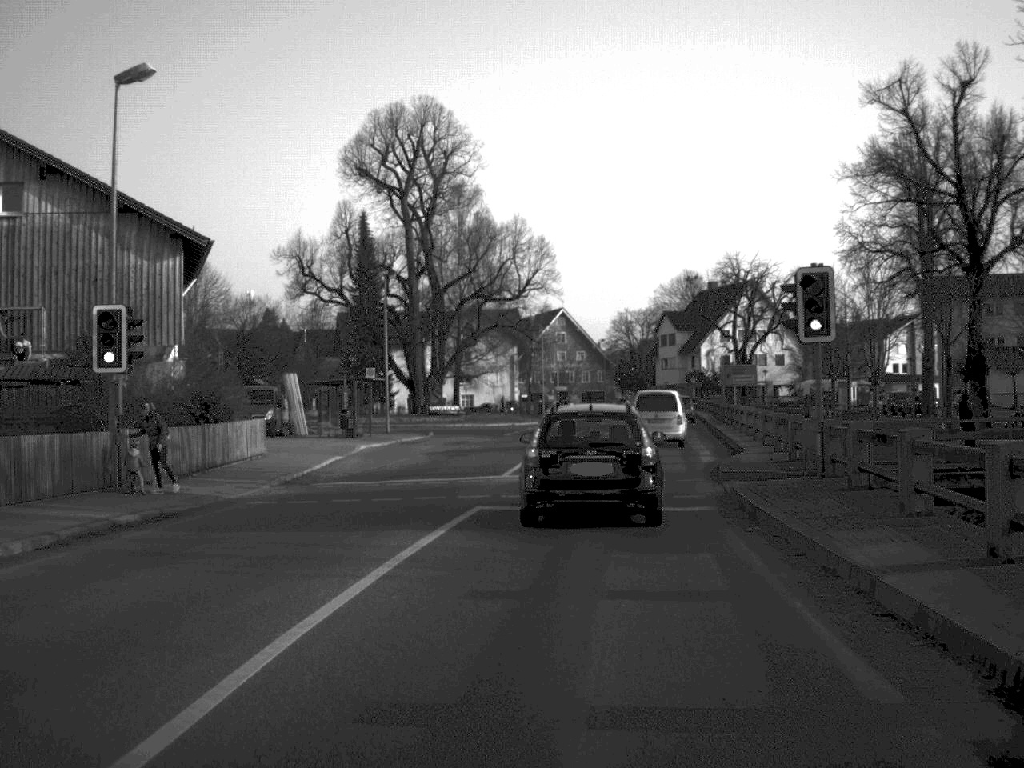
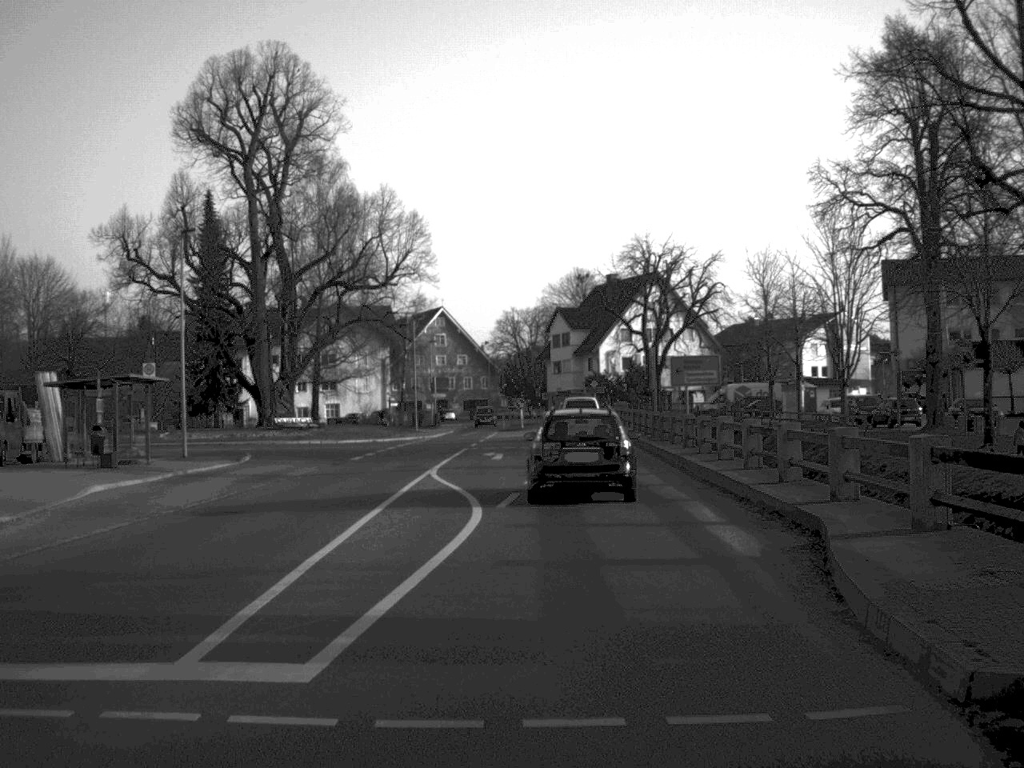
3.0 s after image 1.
(+0.8, +18.5) m; +5°
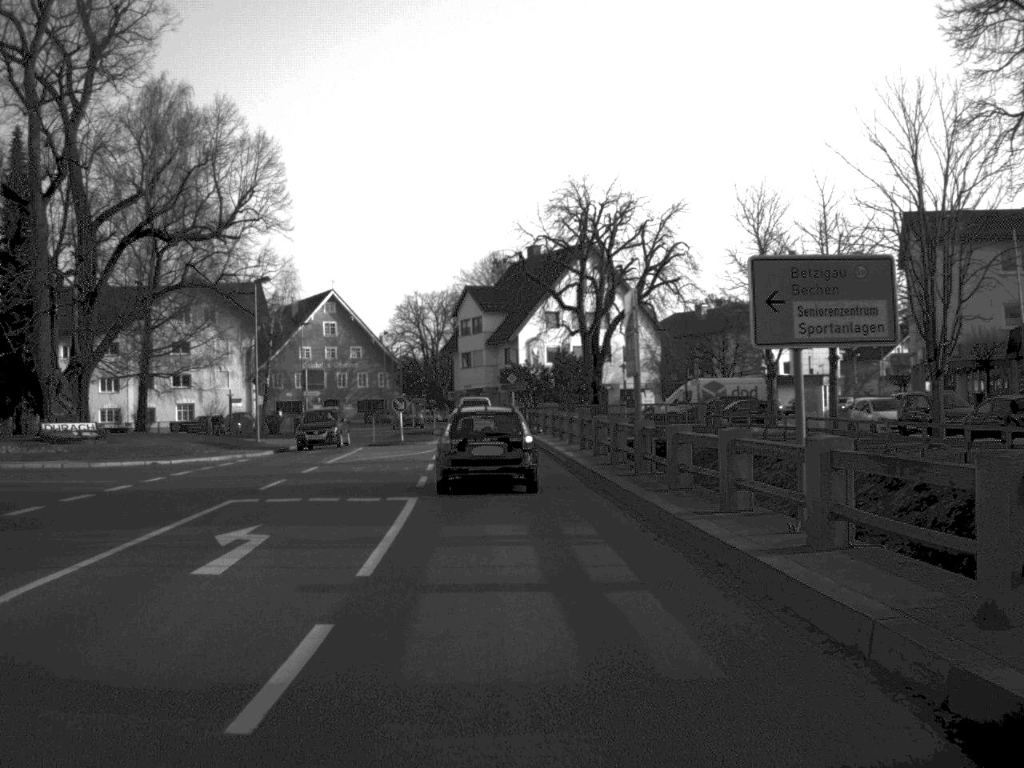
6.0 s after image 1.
(+1.2, +25.8) m; +4°
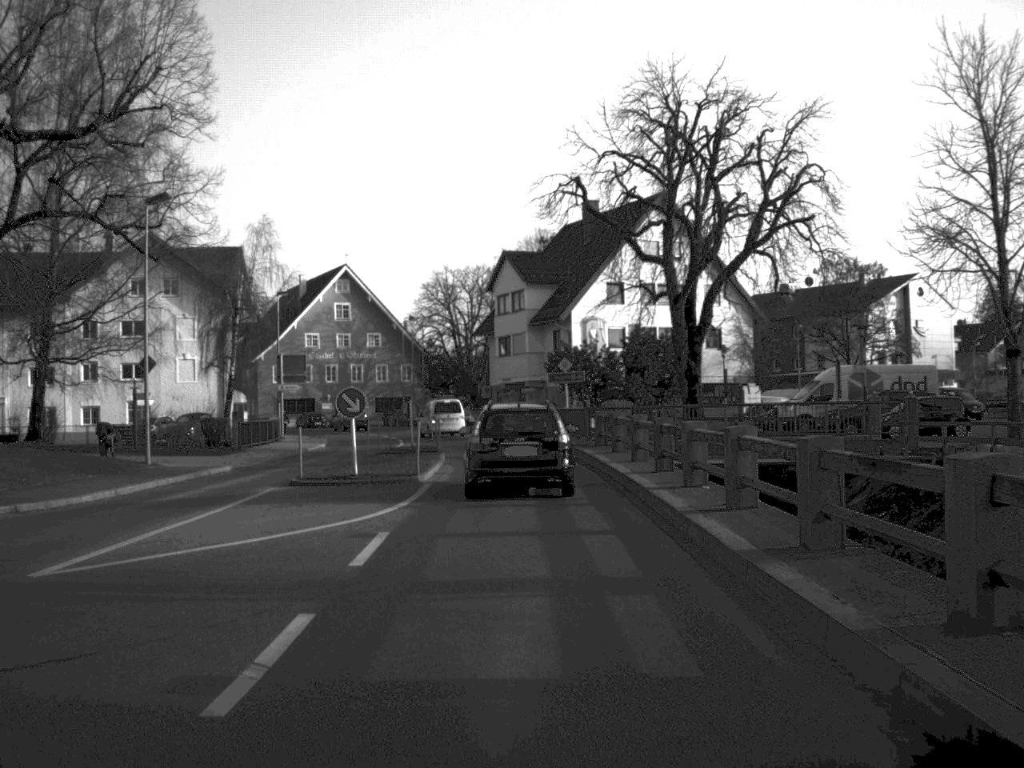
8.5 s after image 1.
(-0.5, +23.9) m; -2°
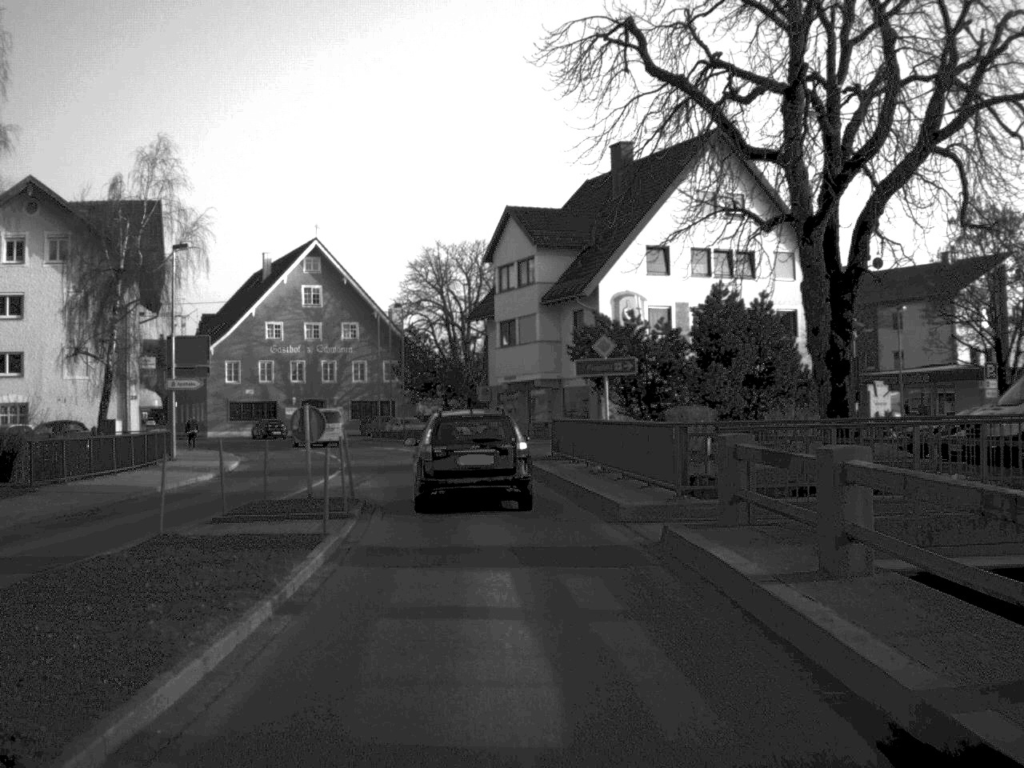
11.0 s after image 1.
(-0.1, +21.3) m; 0°
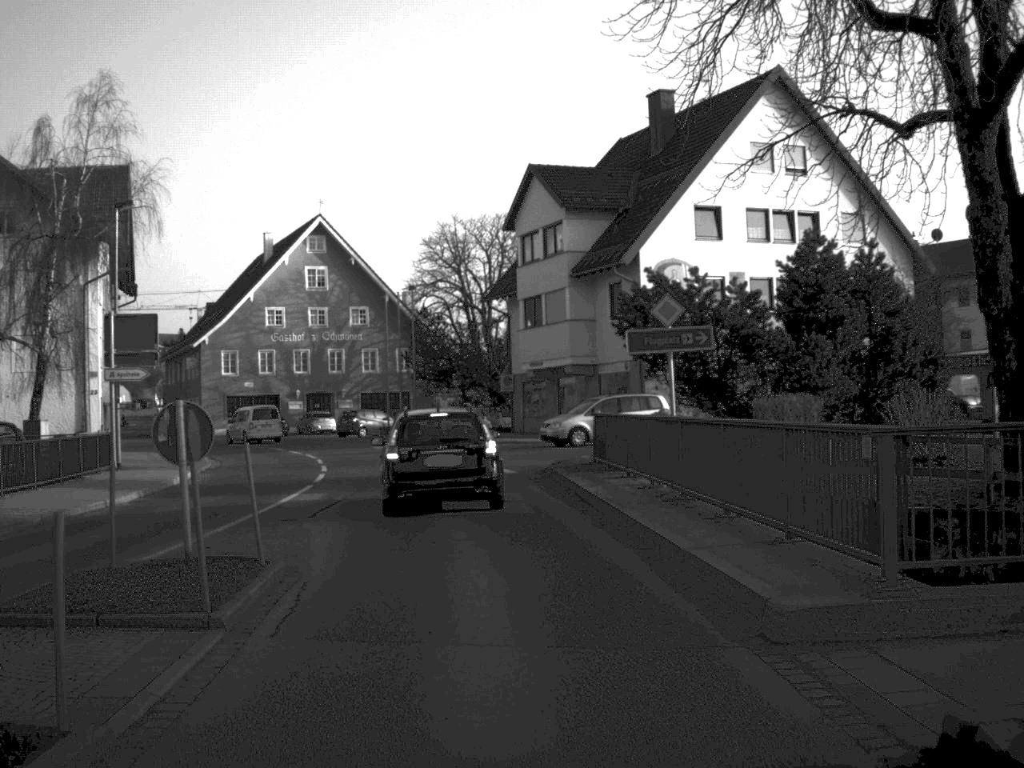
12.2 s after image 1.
(-0.1, +9.0) m; -1°
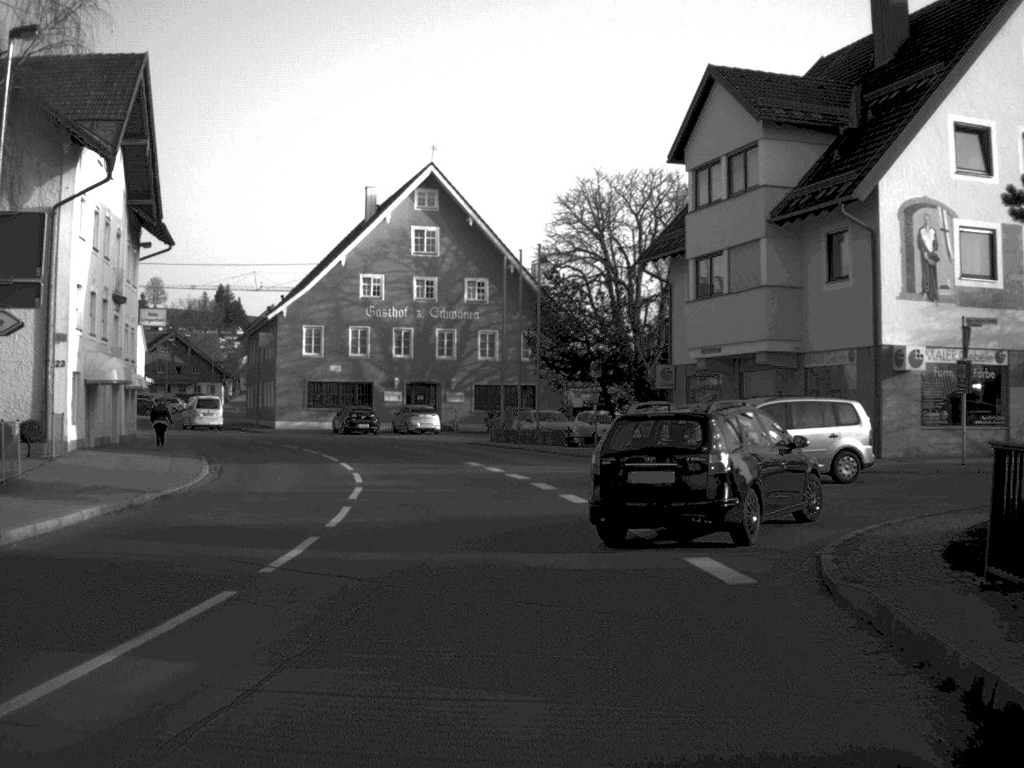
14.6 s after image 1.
(-0.8, +16.7) m; -6°
